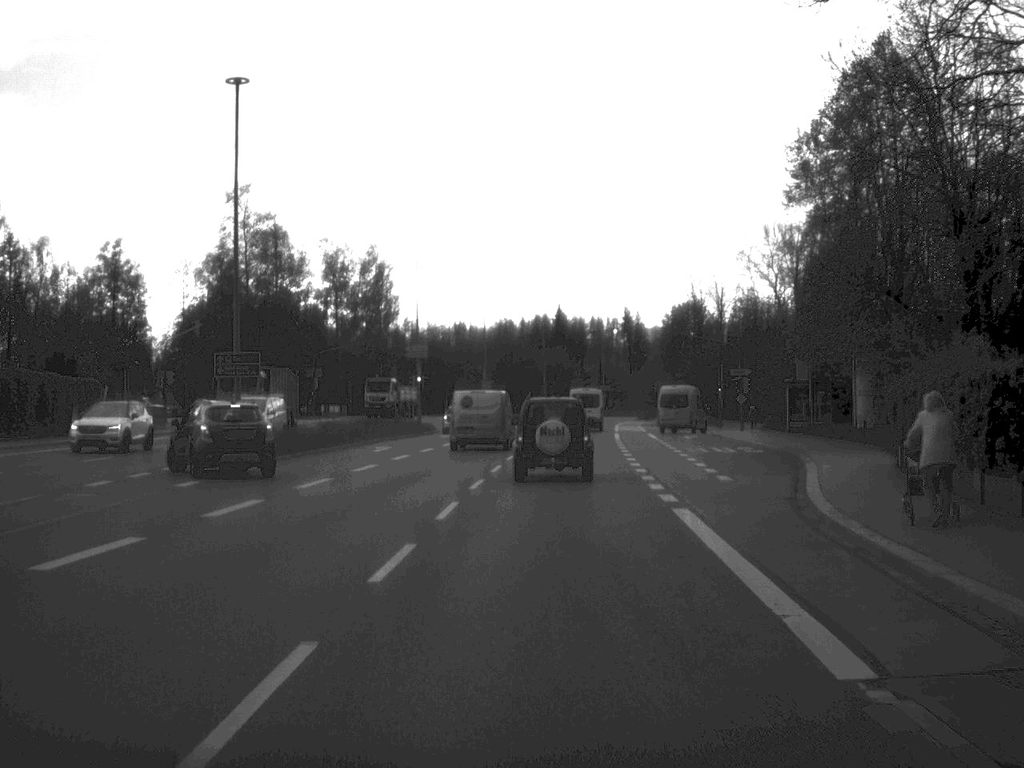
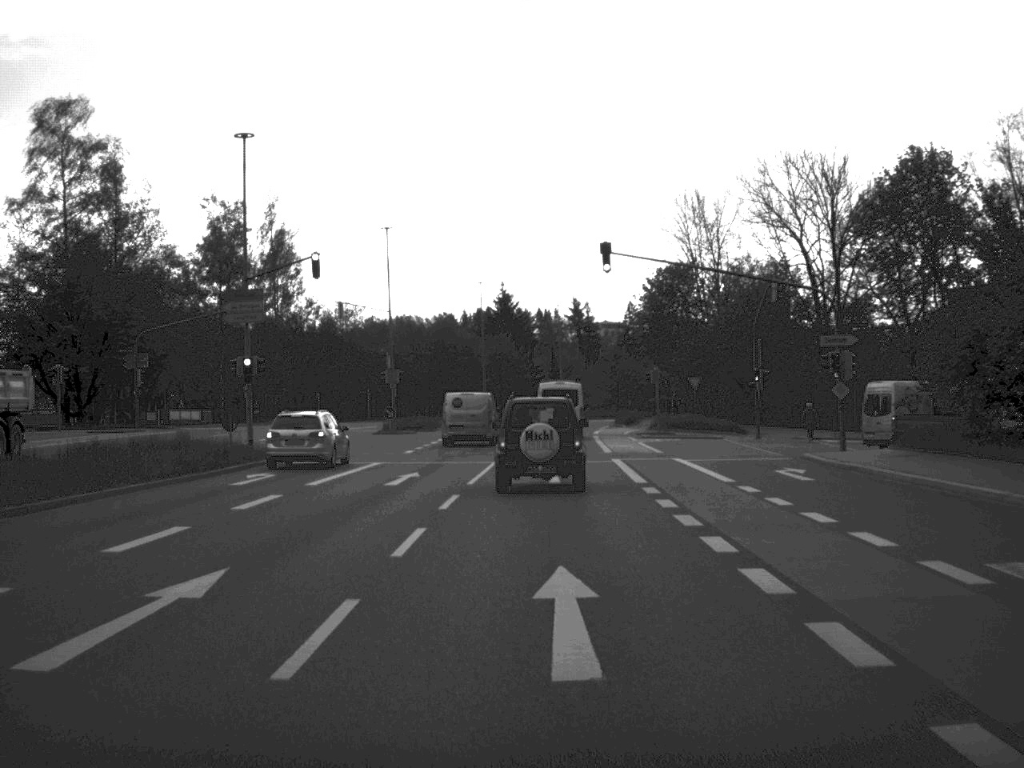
(+0.7, +33.4) m; +2°
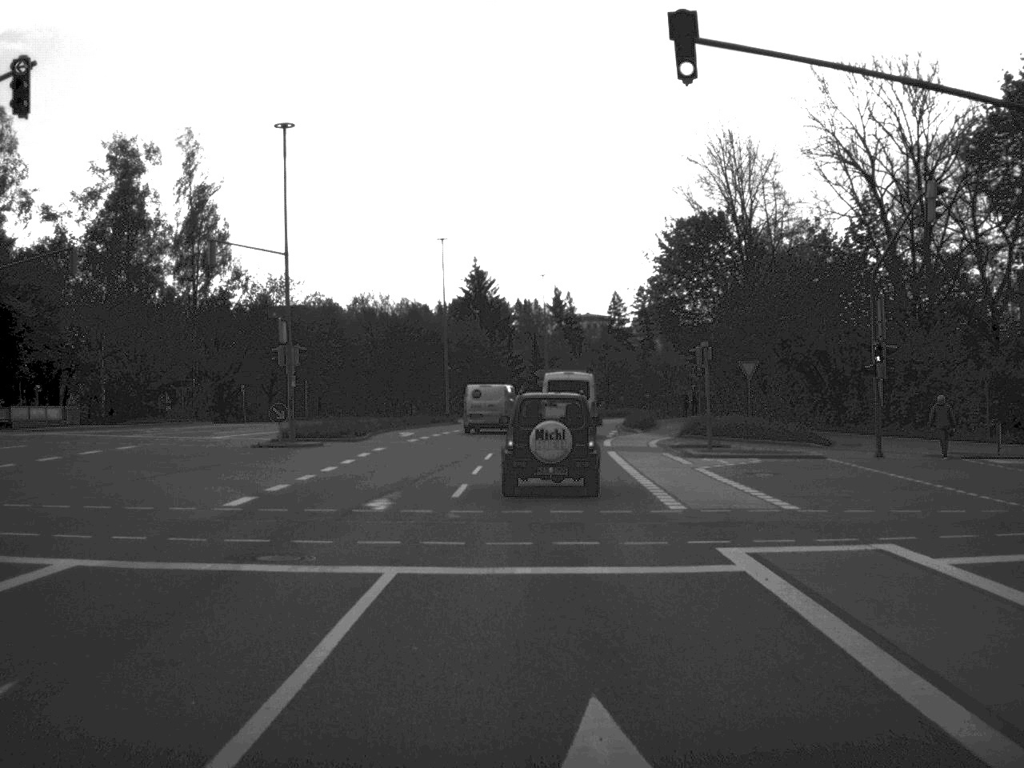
(+0.1, +23.0) m; +1°
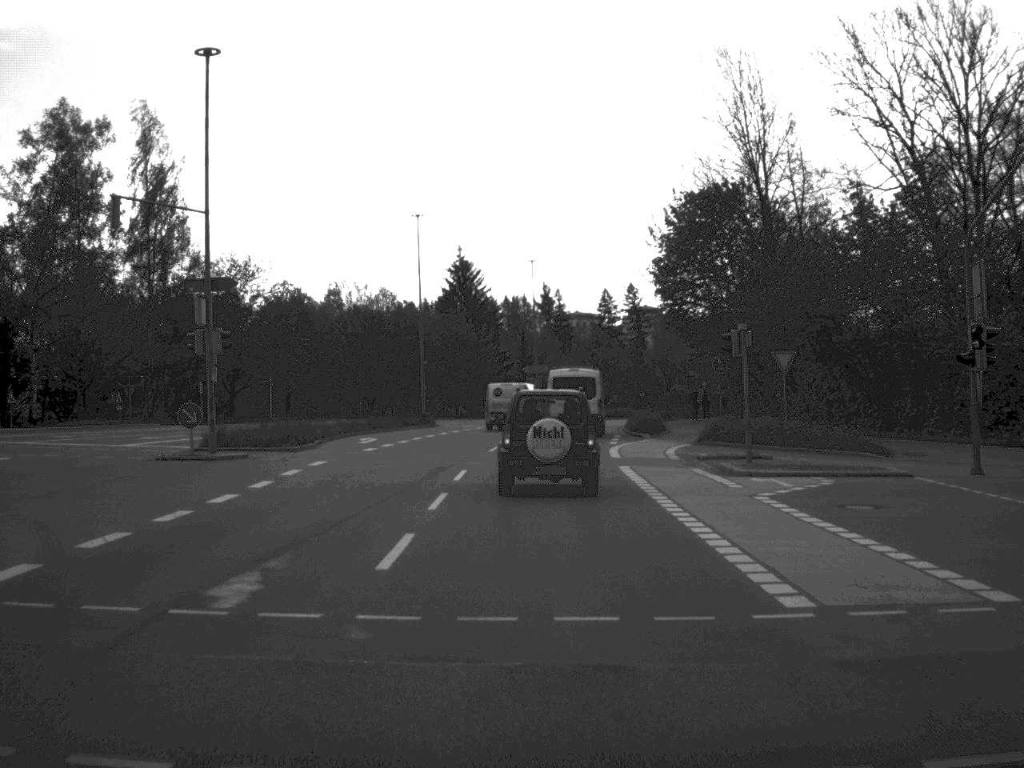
(0.0, +8.9) m; 0°
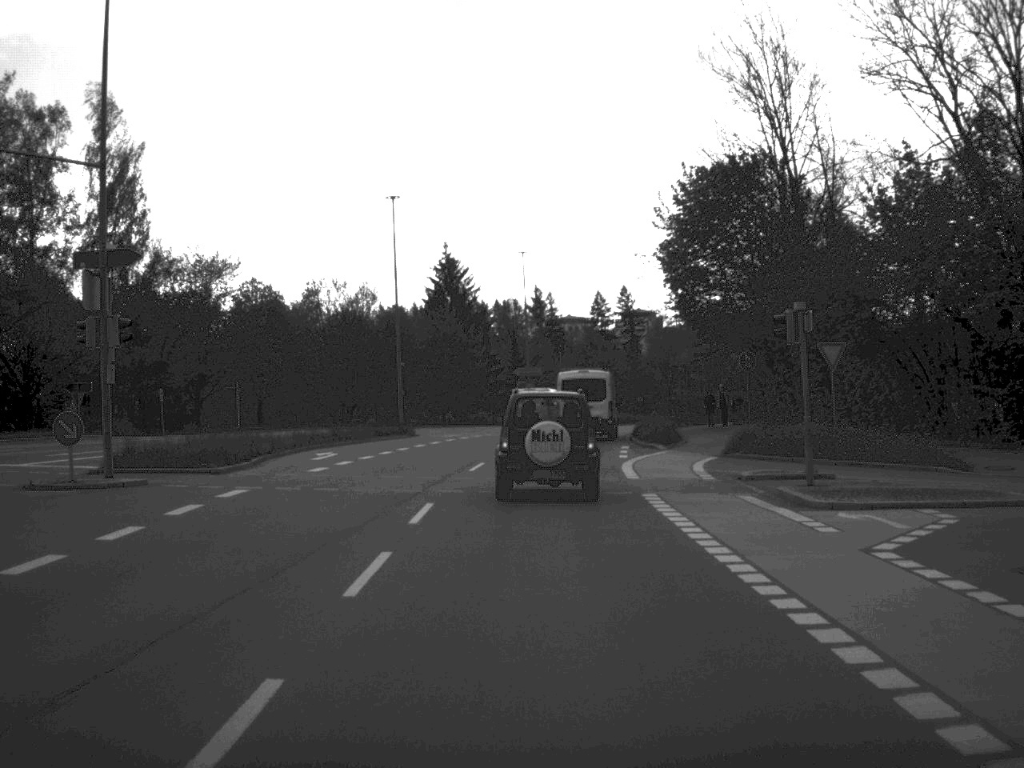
(0.0, +7.4) m; 0°
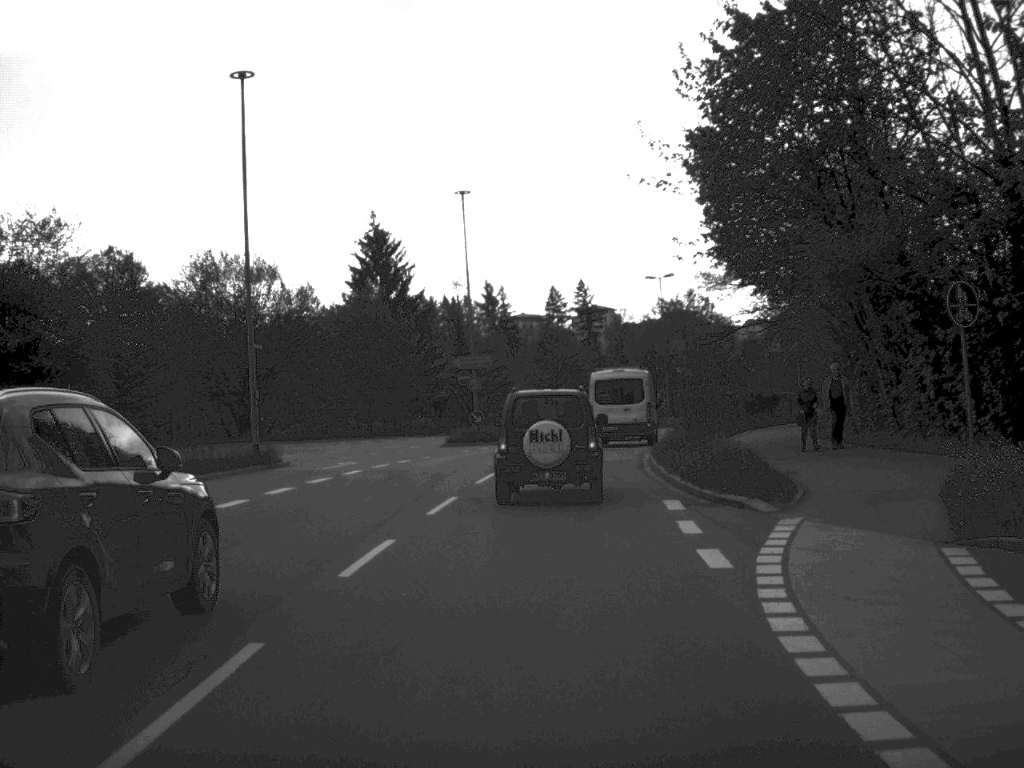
(+0.3, +22.2) m; +2°
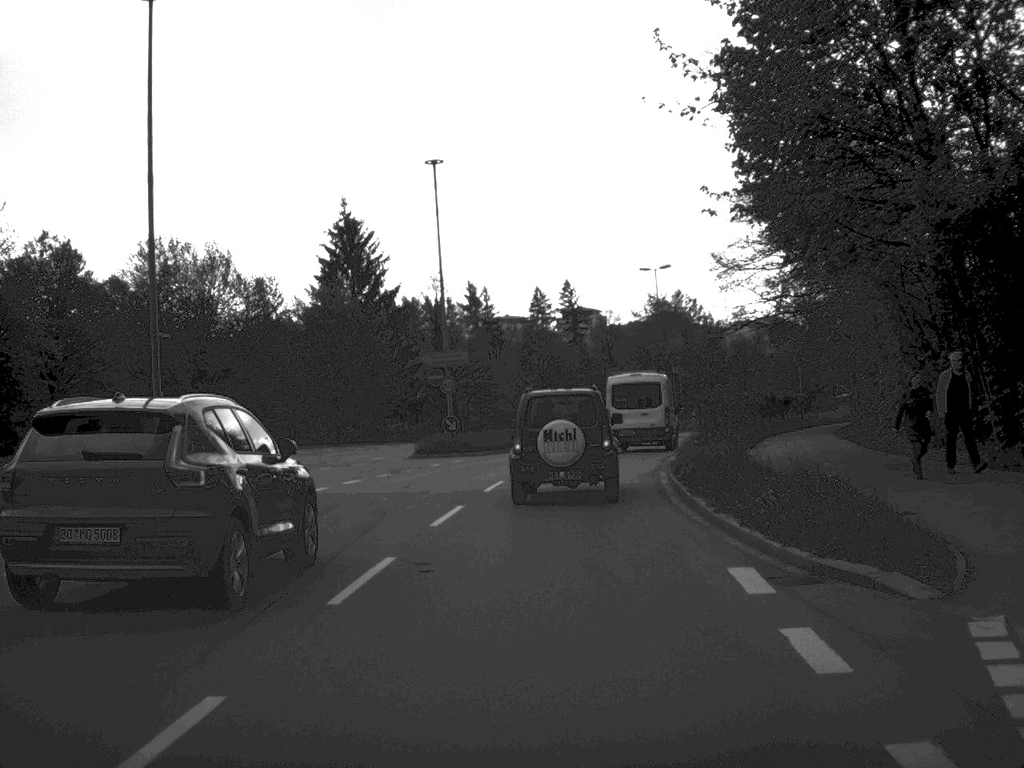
(0.0, +7.4) m; +1°
